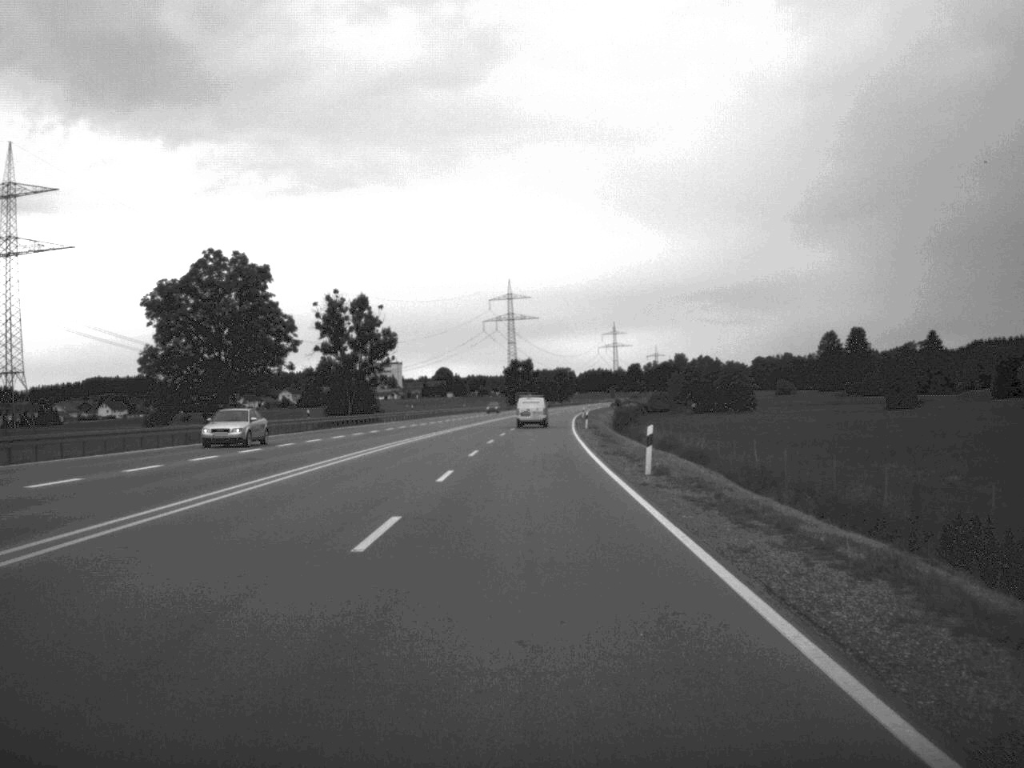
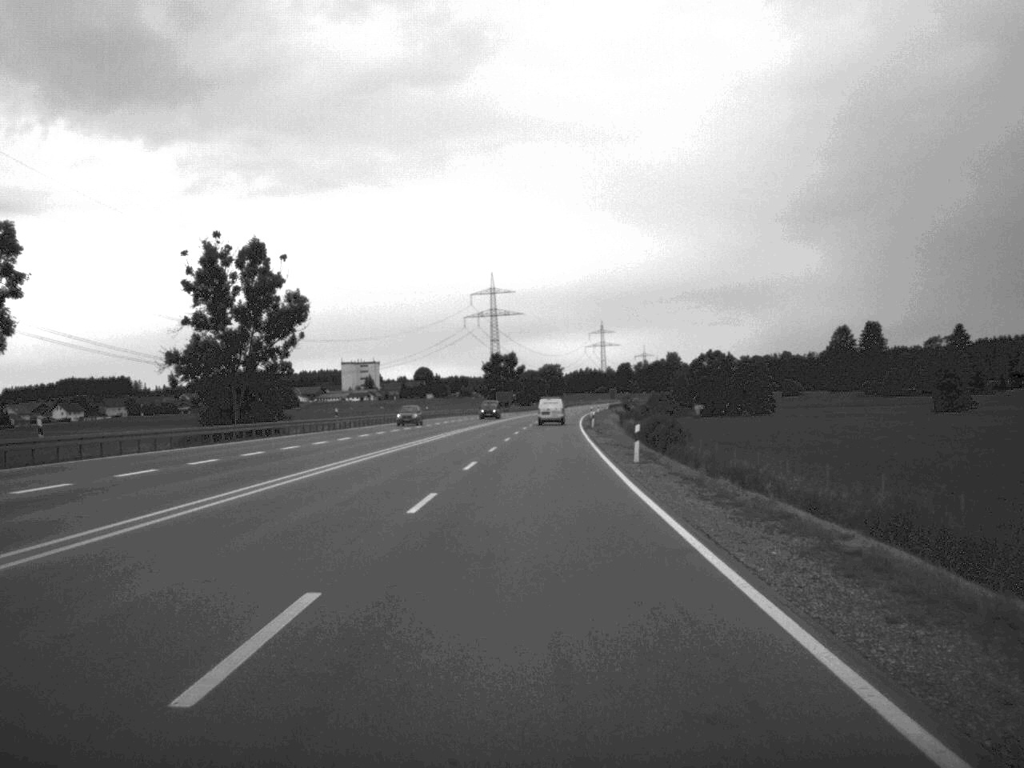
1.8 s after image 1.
(+0.2, +42.5) m; +1°
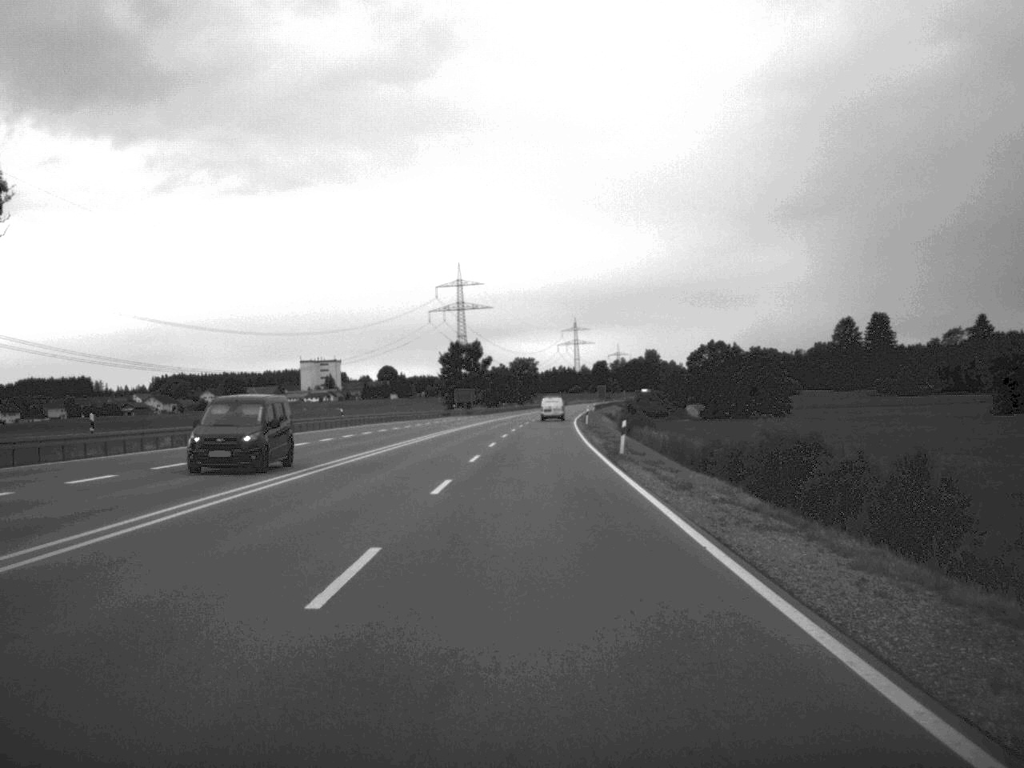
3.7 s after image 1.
(+0.5, +44.3) m; +1°
